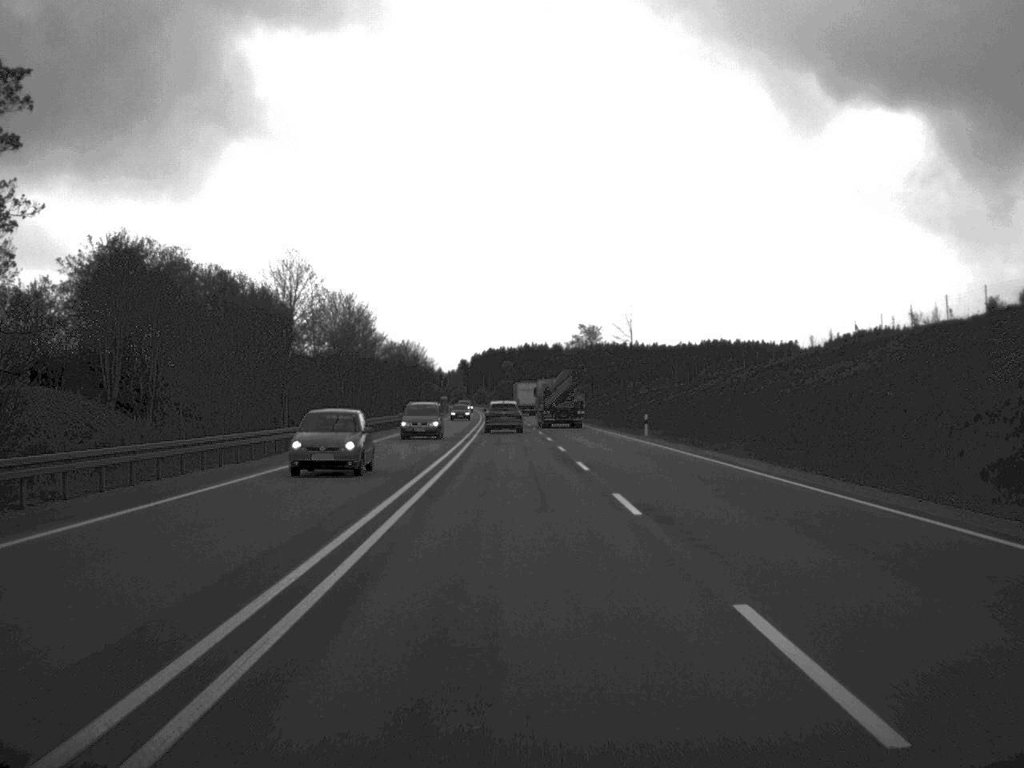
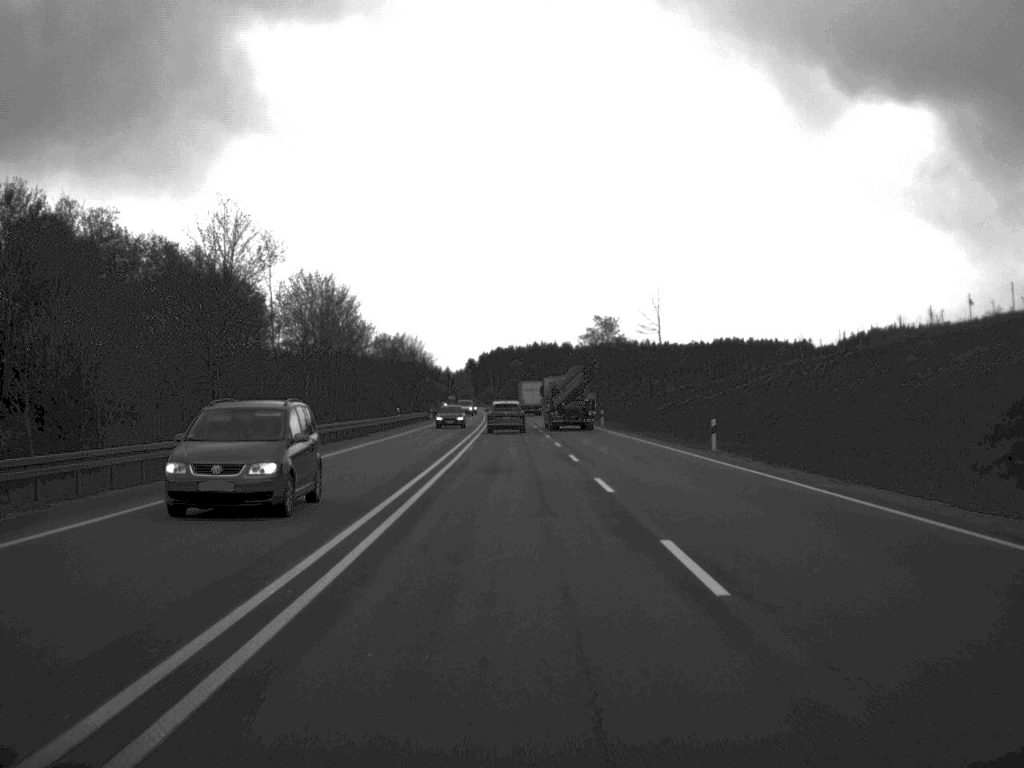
(-0.1, +19.1) m; 0°
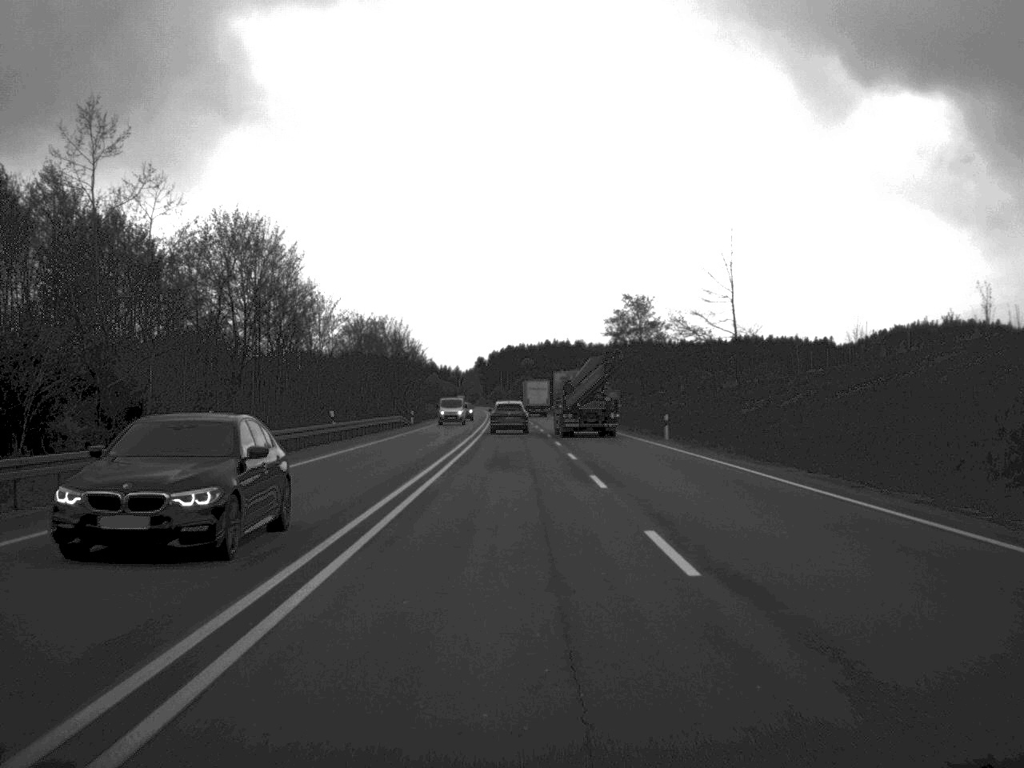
(-0.2, +34.4) m; -1°
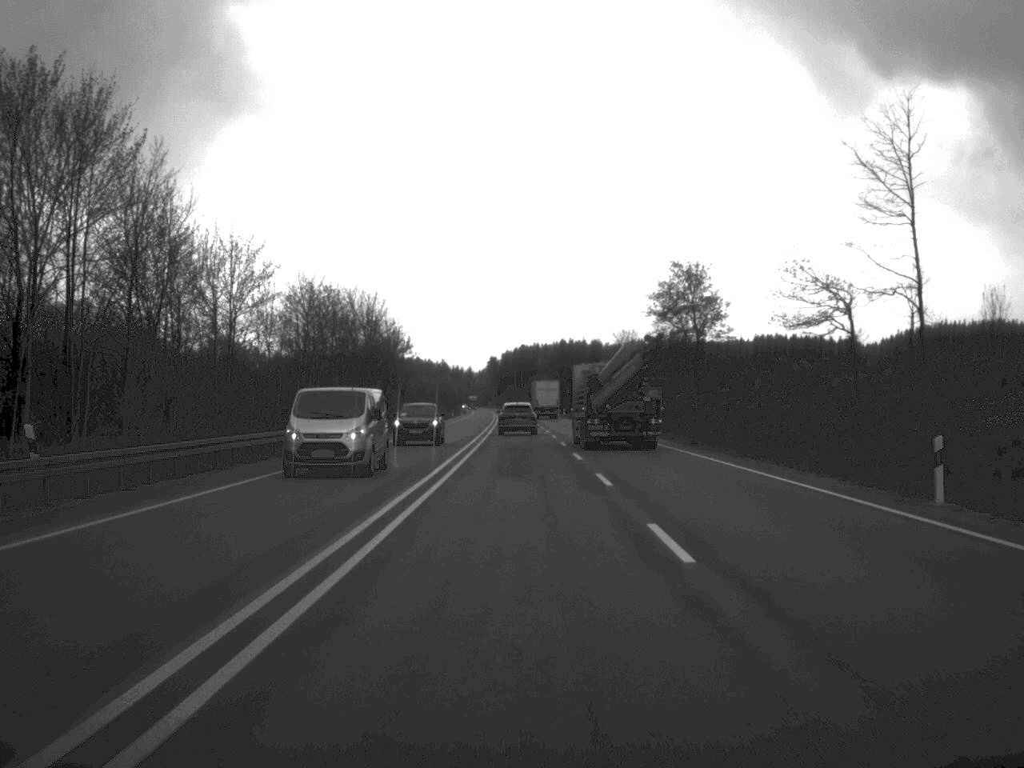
(-0.2, +34.5) m; -1°
